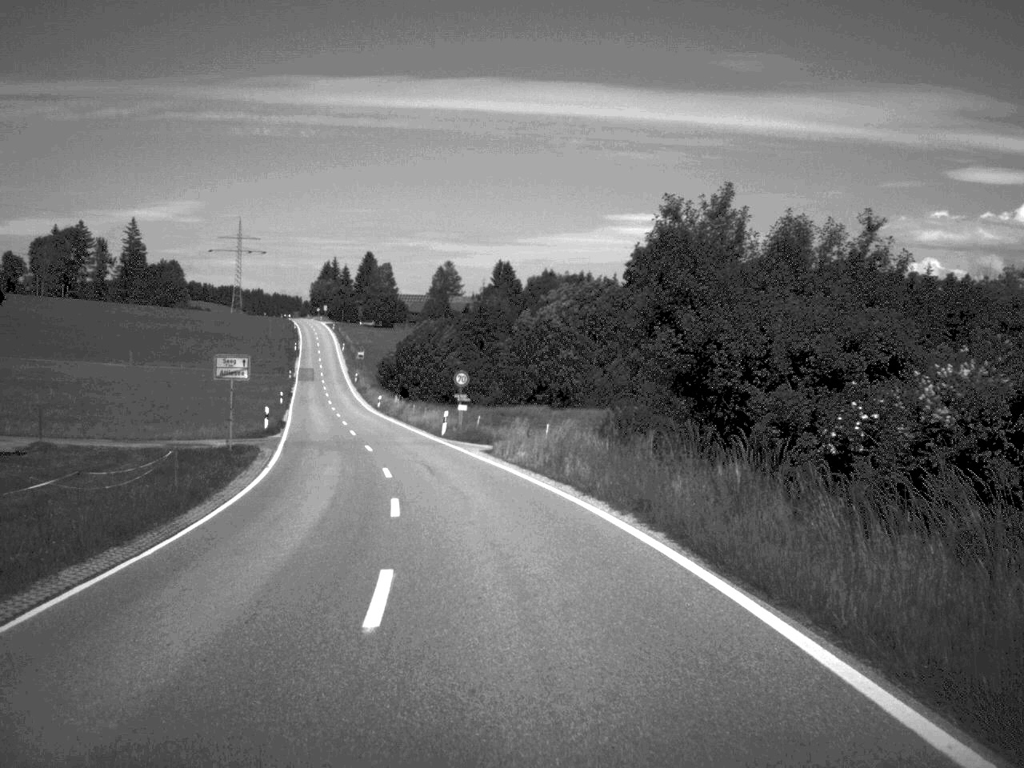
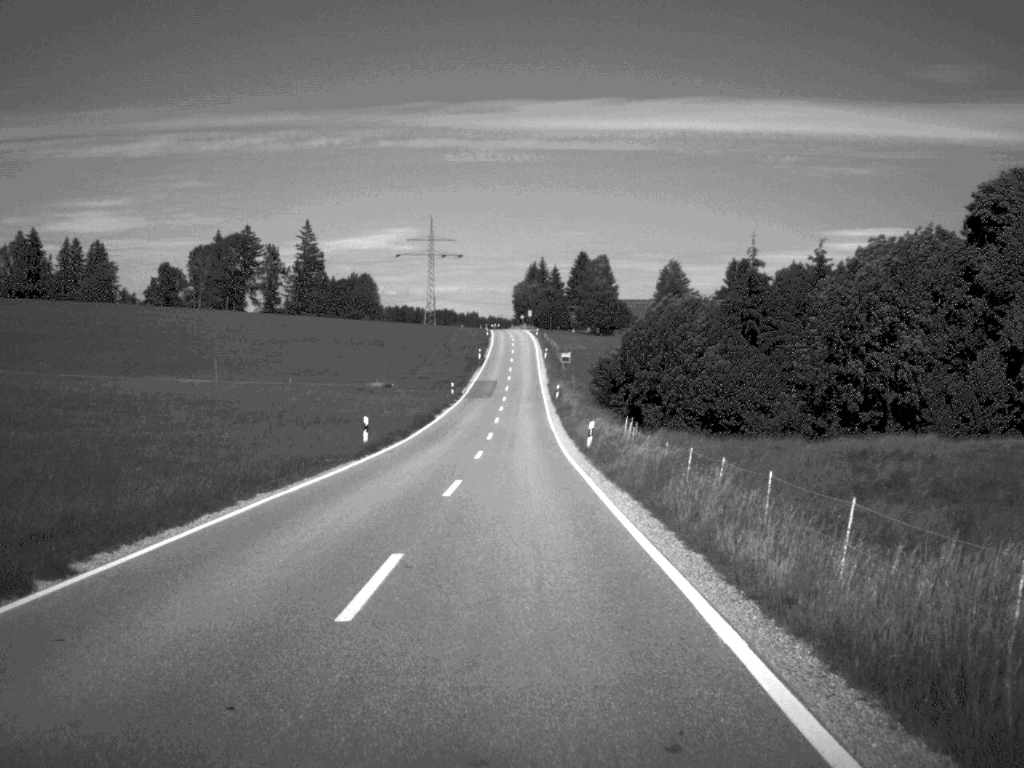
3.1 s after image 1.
(-5.2, +49.5) m; -10°
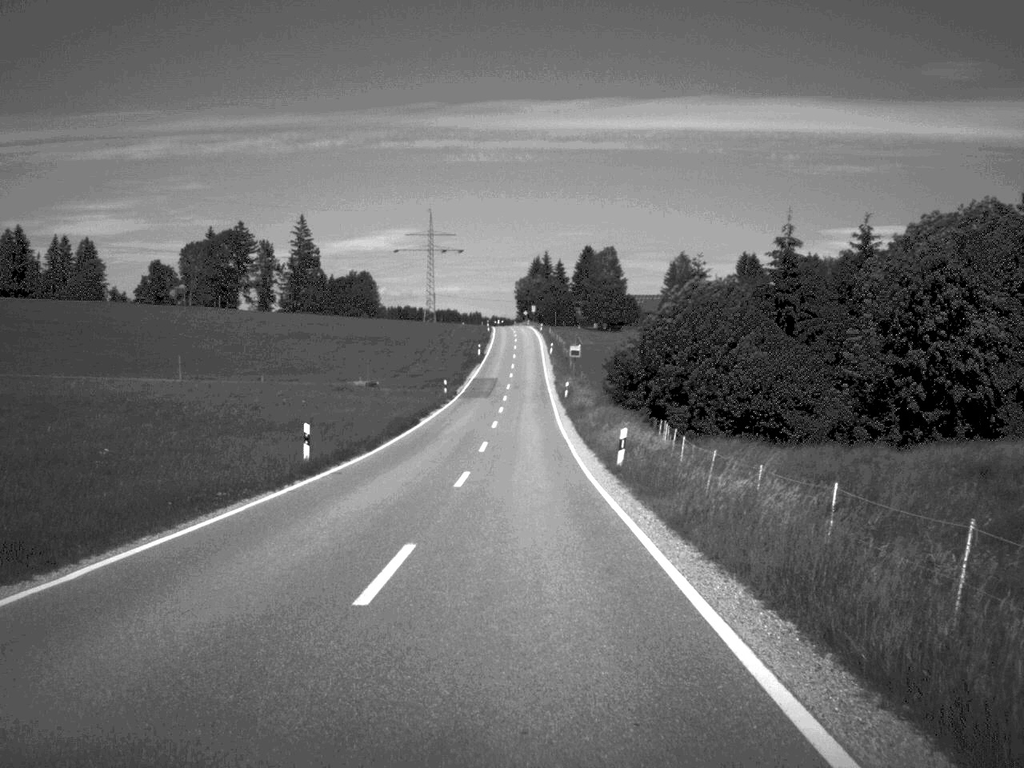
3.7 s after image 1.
(0.0, +11.1) m; 0°
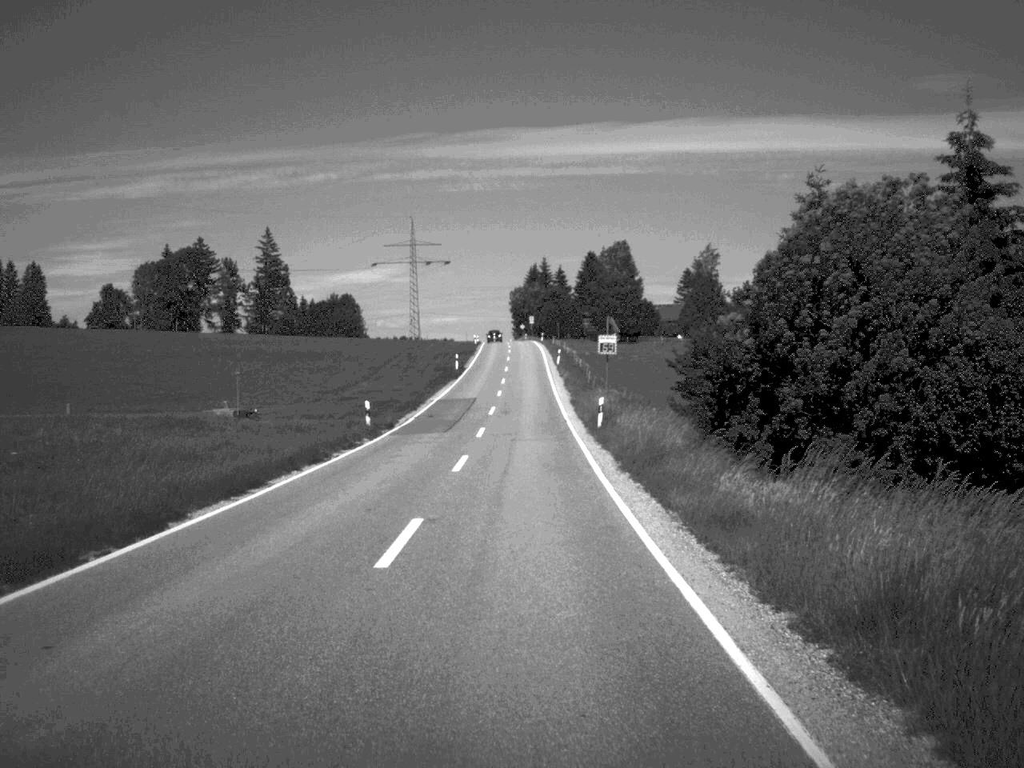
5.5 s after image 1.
(0.0, +35.1) m; 0°
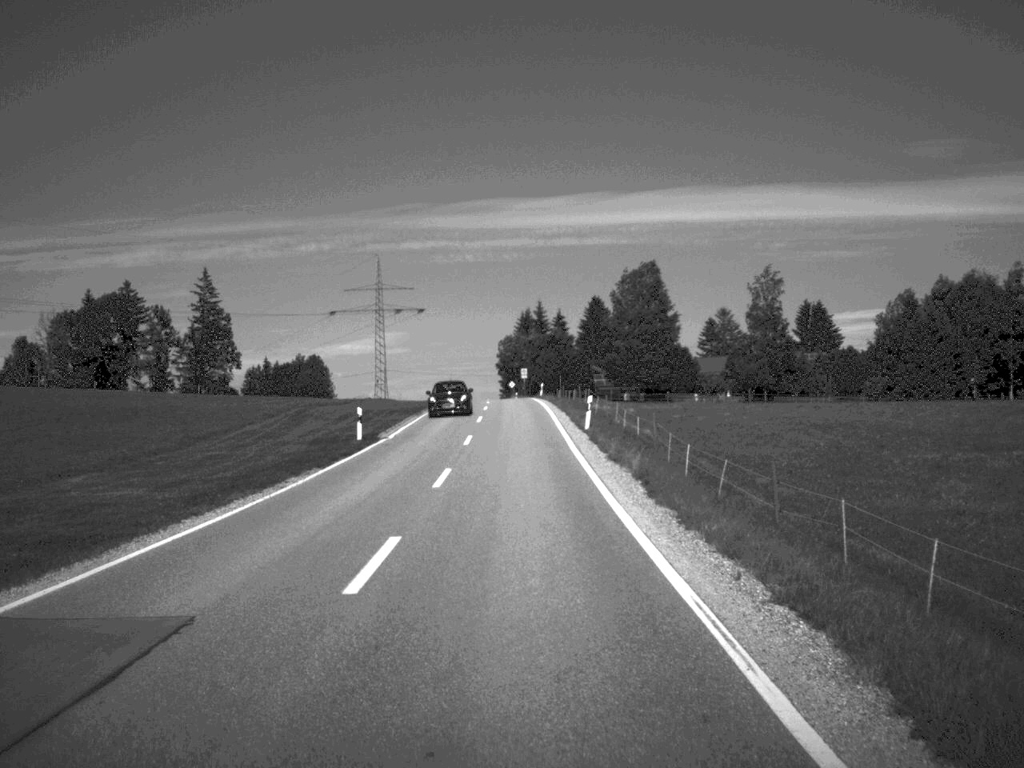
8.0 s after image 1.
(-0.1, +47.5) m; 0°
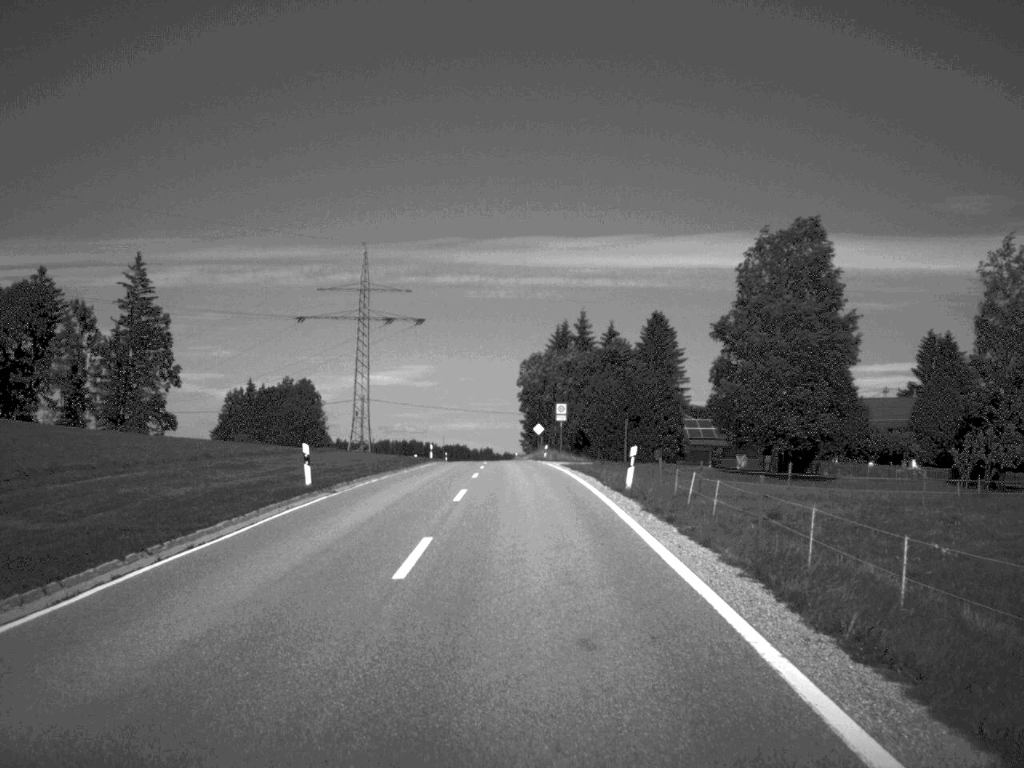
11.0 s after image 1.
(-0.7, +57.1) m; -1°
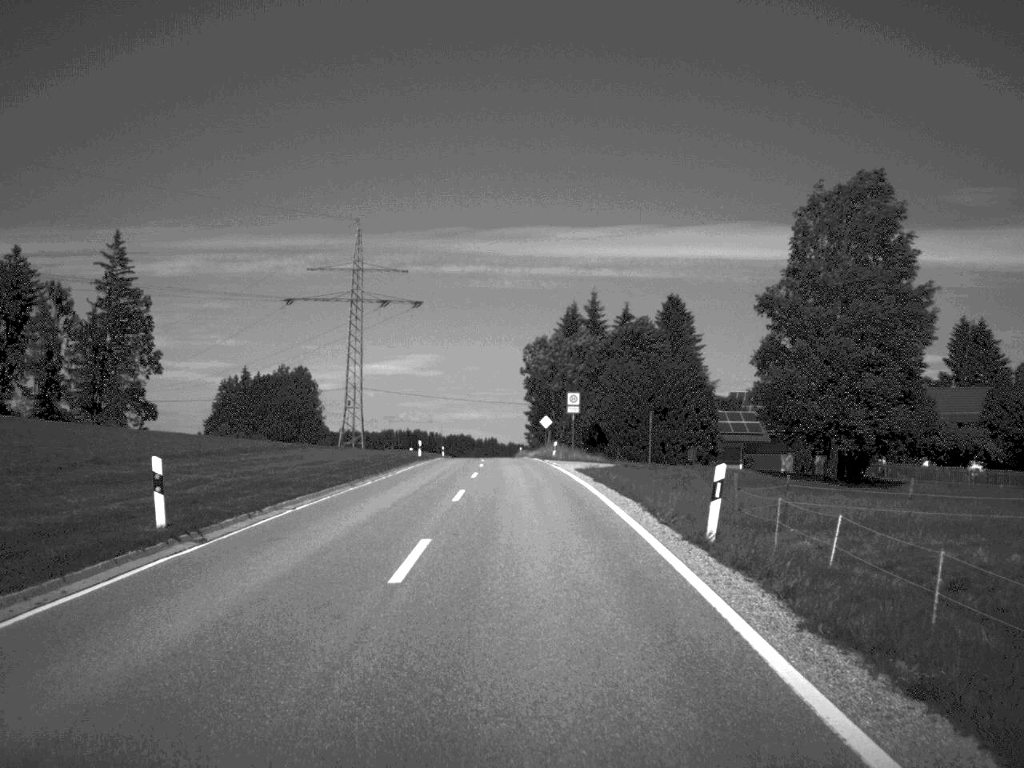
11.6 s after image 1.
(0.0, +11.5) m; 0°
